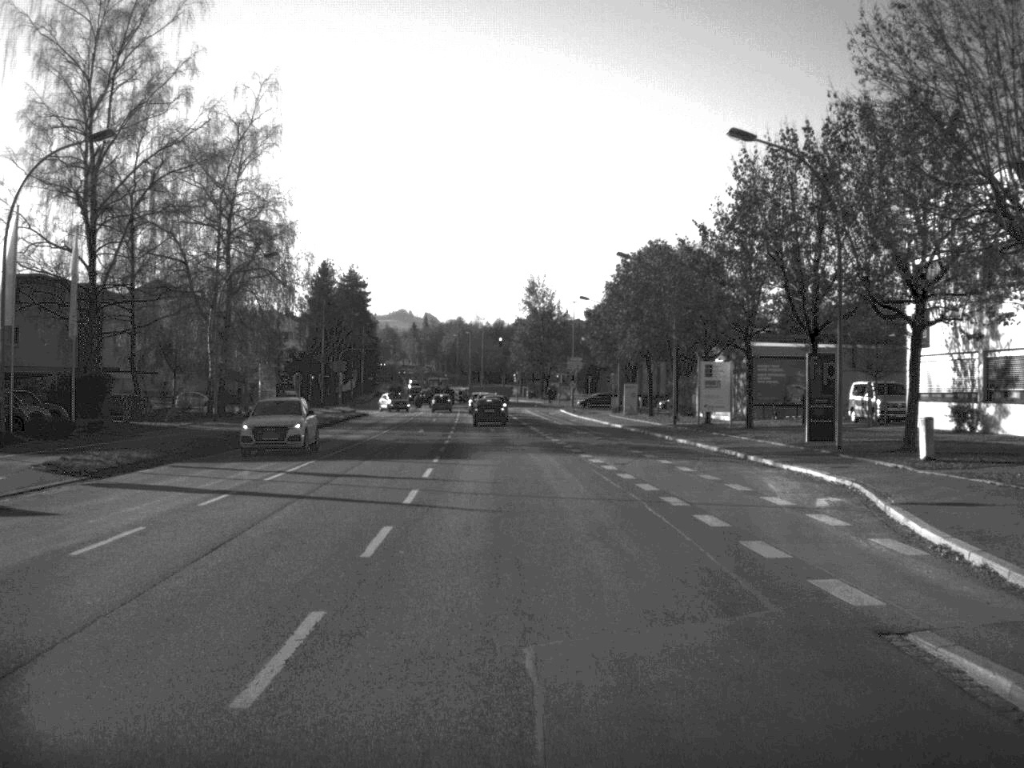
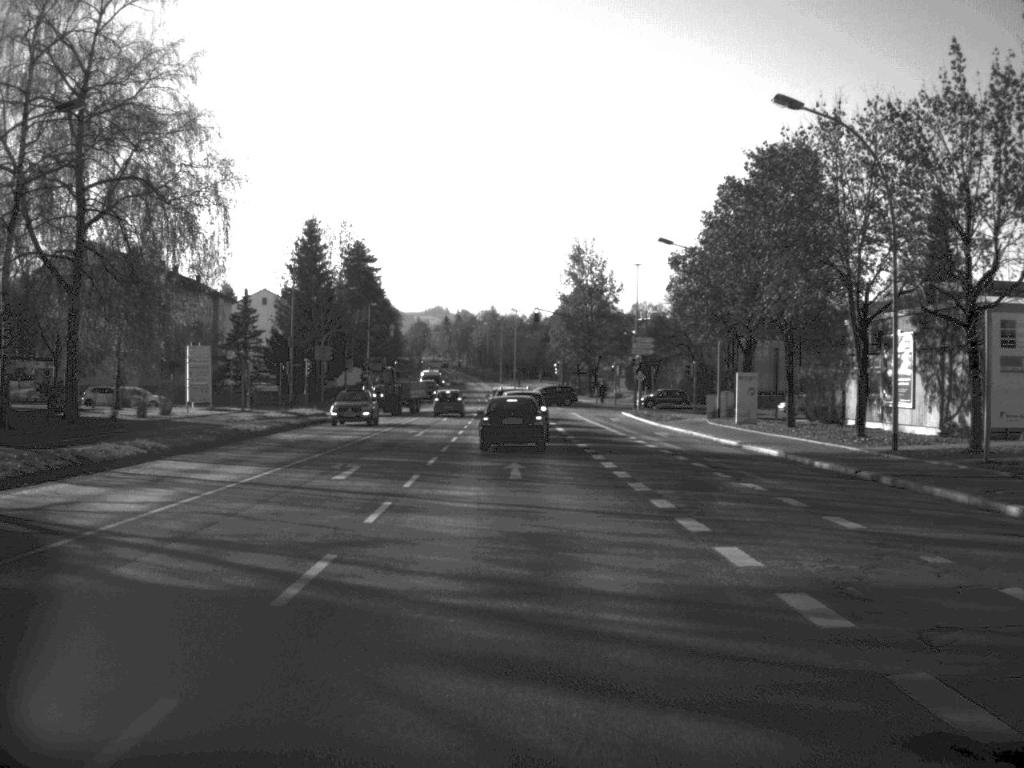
(-0.5, +33.6) m; -2°
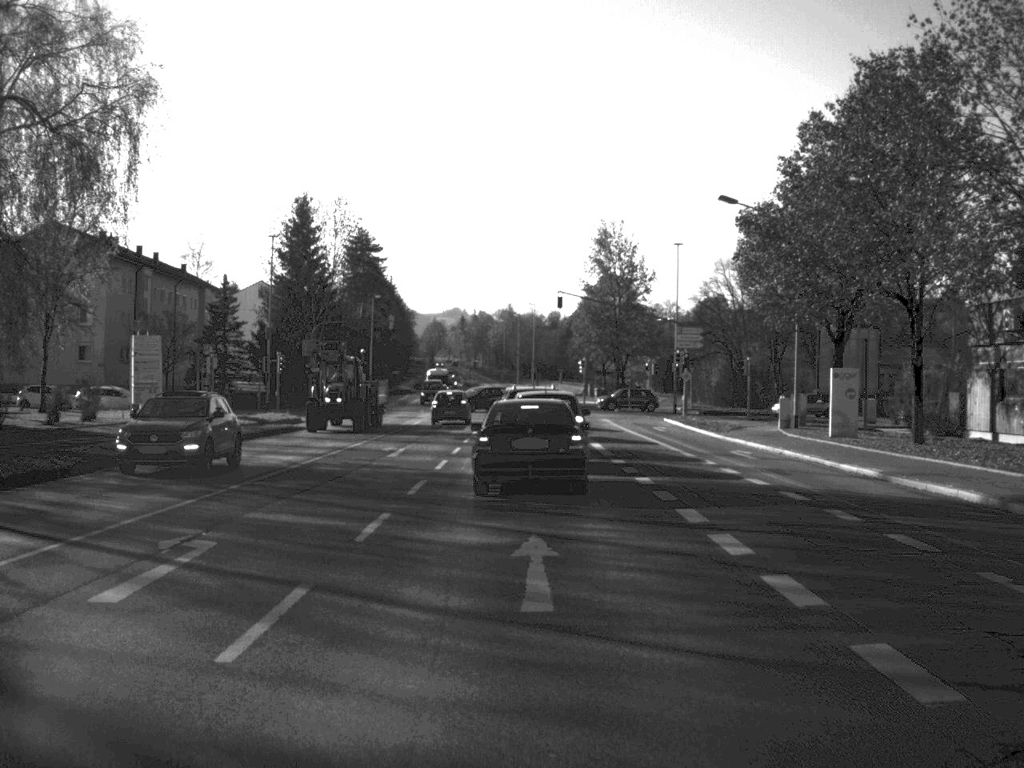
(-0.1, +13.9) m; -1°
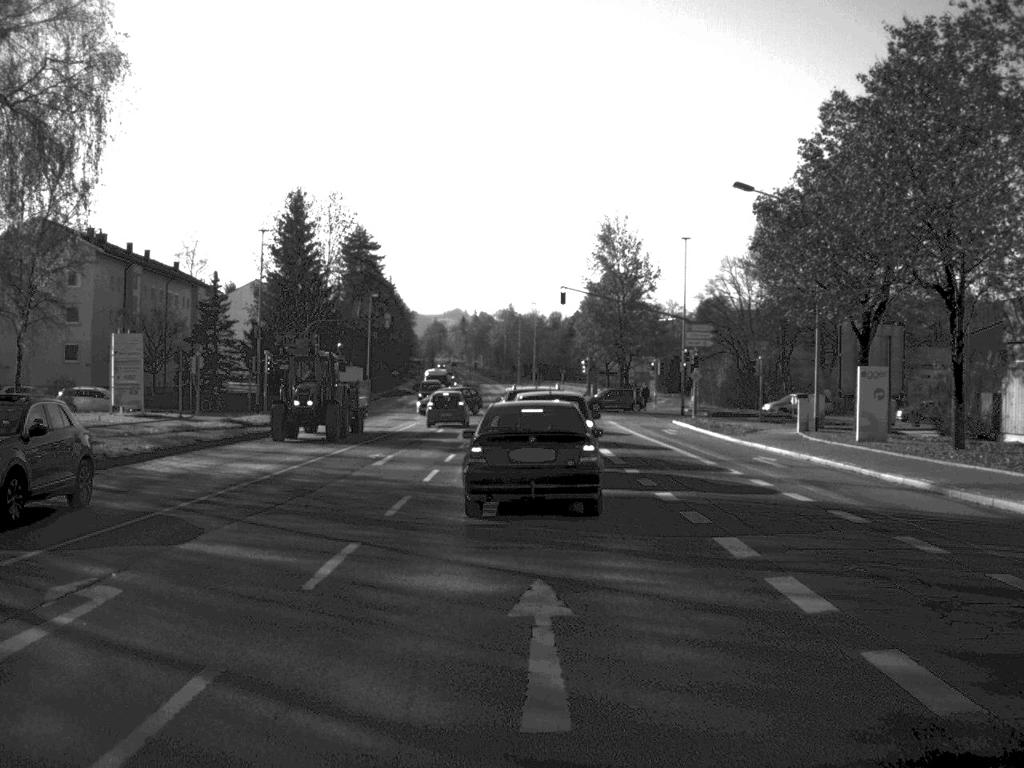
(0.0, +3.2) m; 0°
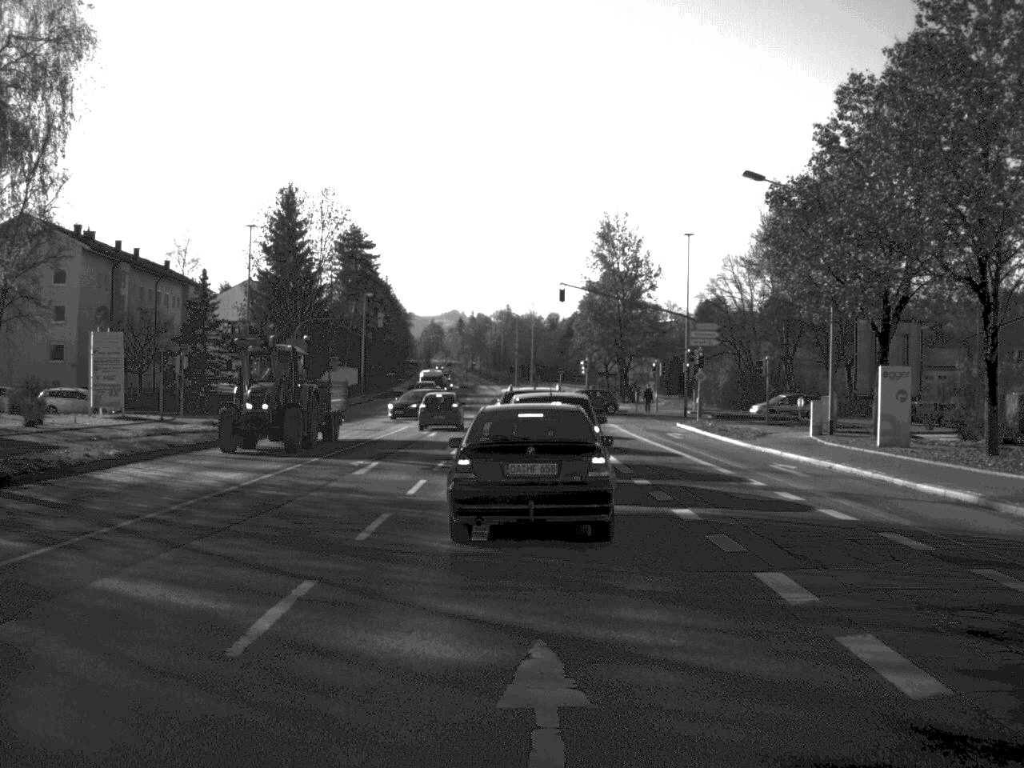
(0.0, +2.5) m; 0°
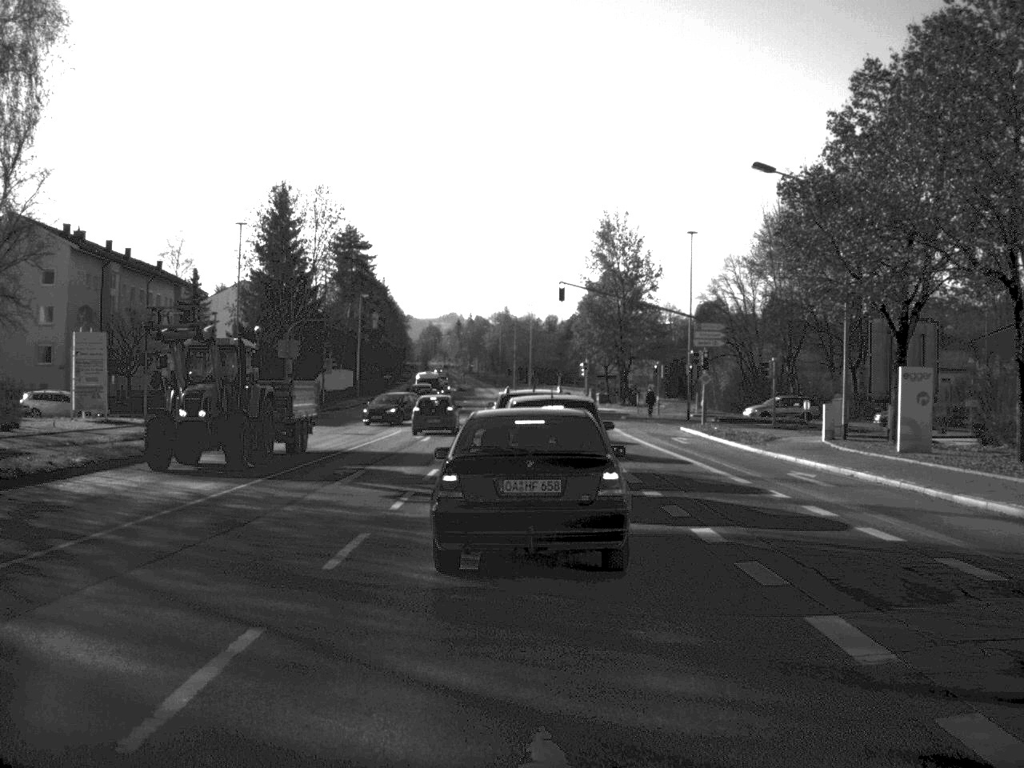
(0.0, +2.1) m; 0°
